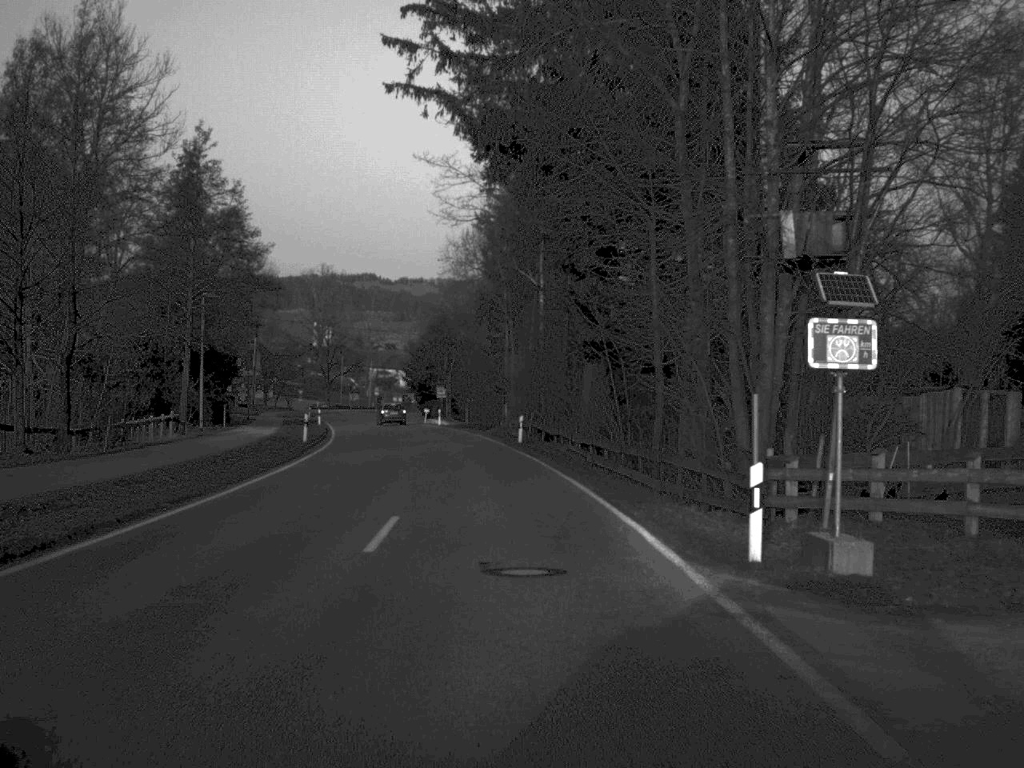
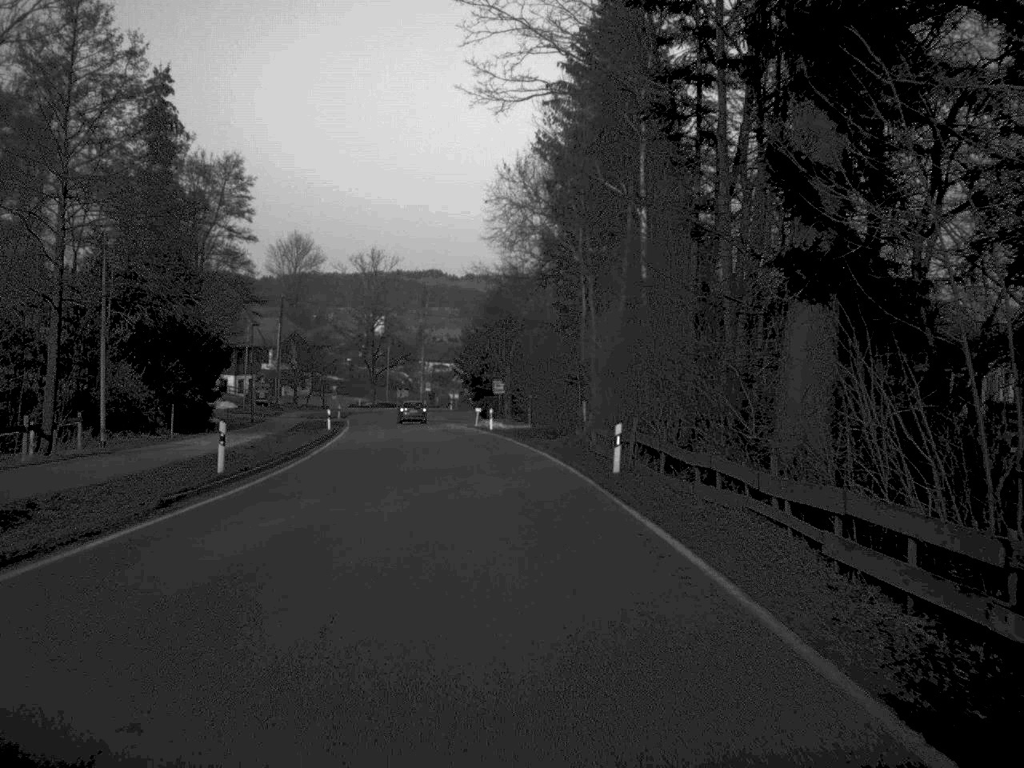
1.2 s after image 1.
(-0.6, +21.3) m; -3°
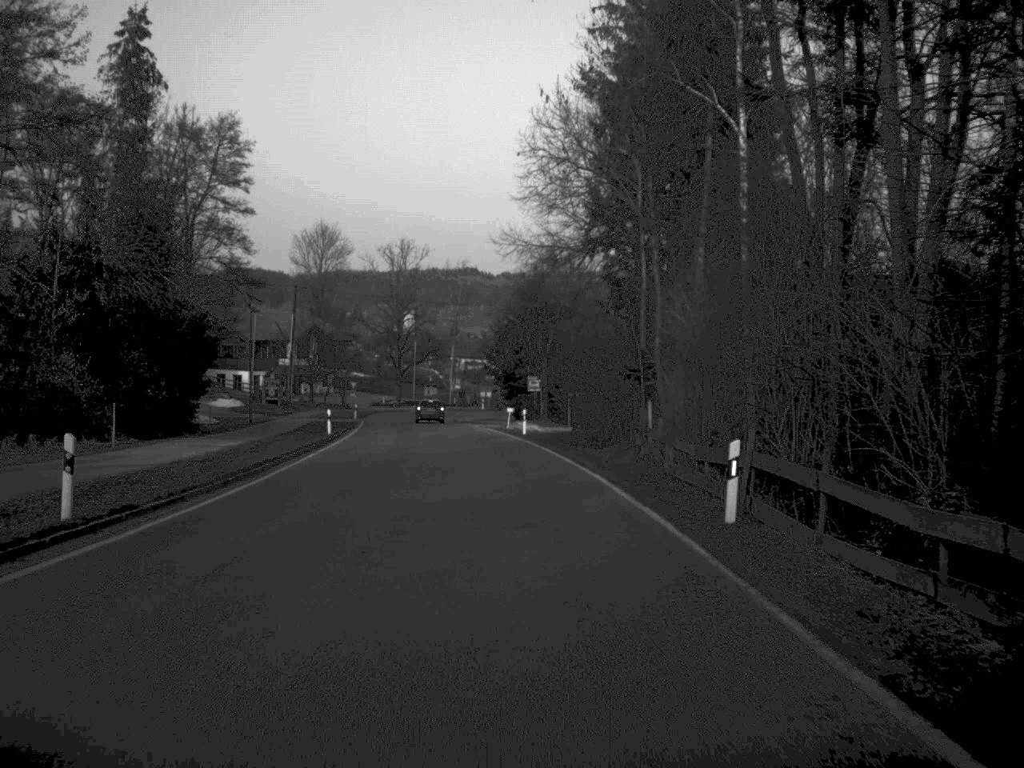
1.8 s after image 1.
(-0.1, +10.4) m; -2°
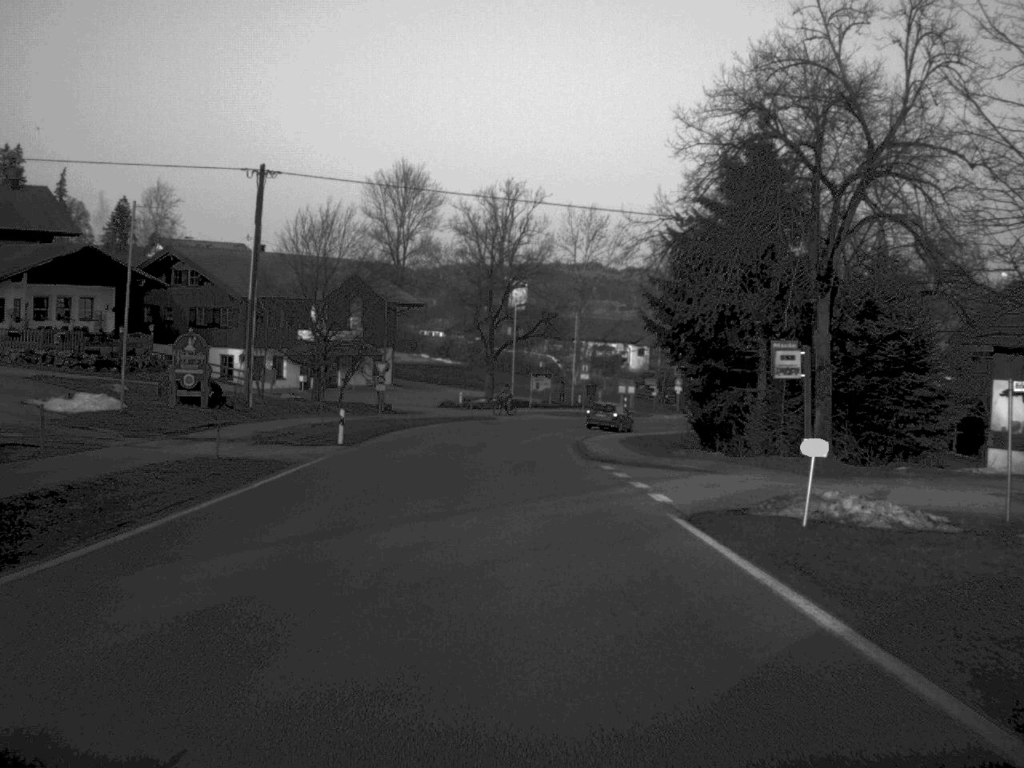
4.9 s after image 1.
(-2.7, +52.1) m; -5°
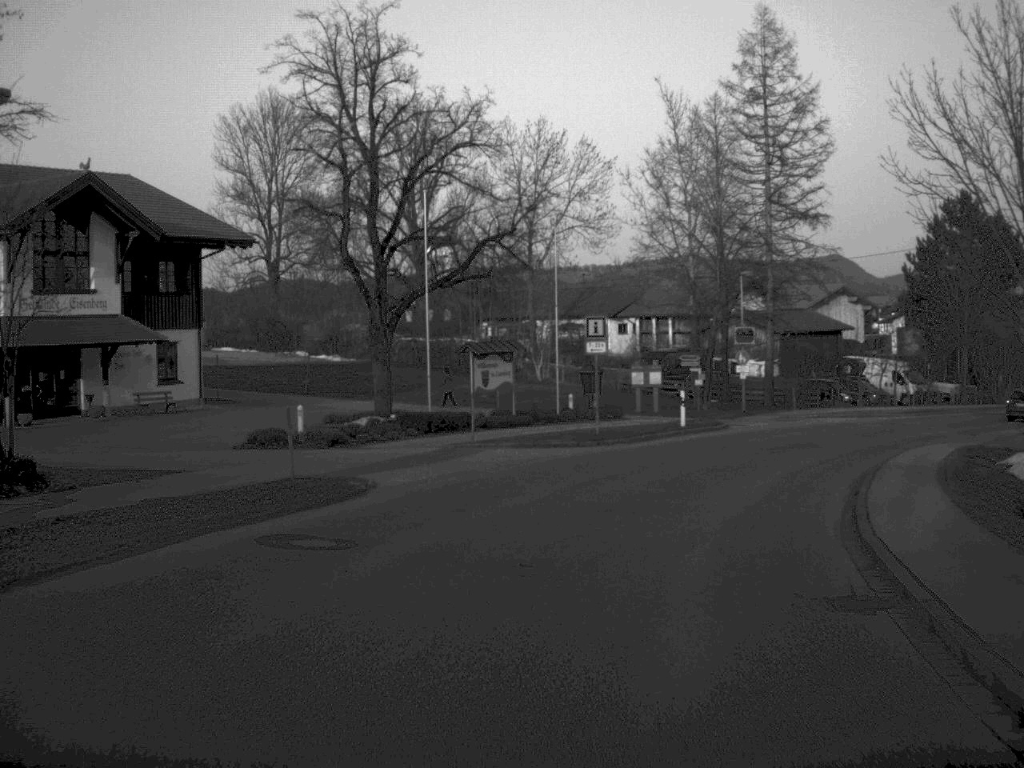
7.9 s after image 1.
(-0.1, +46.4) m; +3°
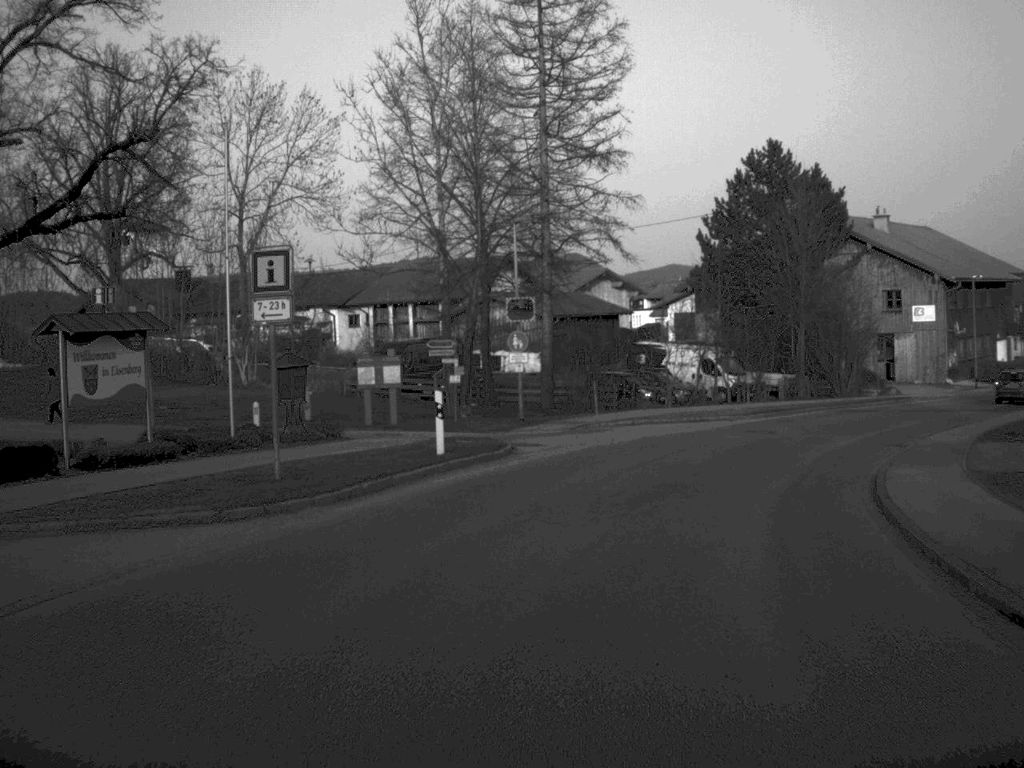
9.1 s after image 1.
(+1.5, +16.7) m; +12°
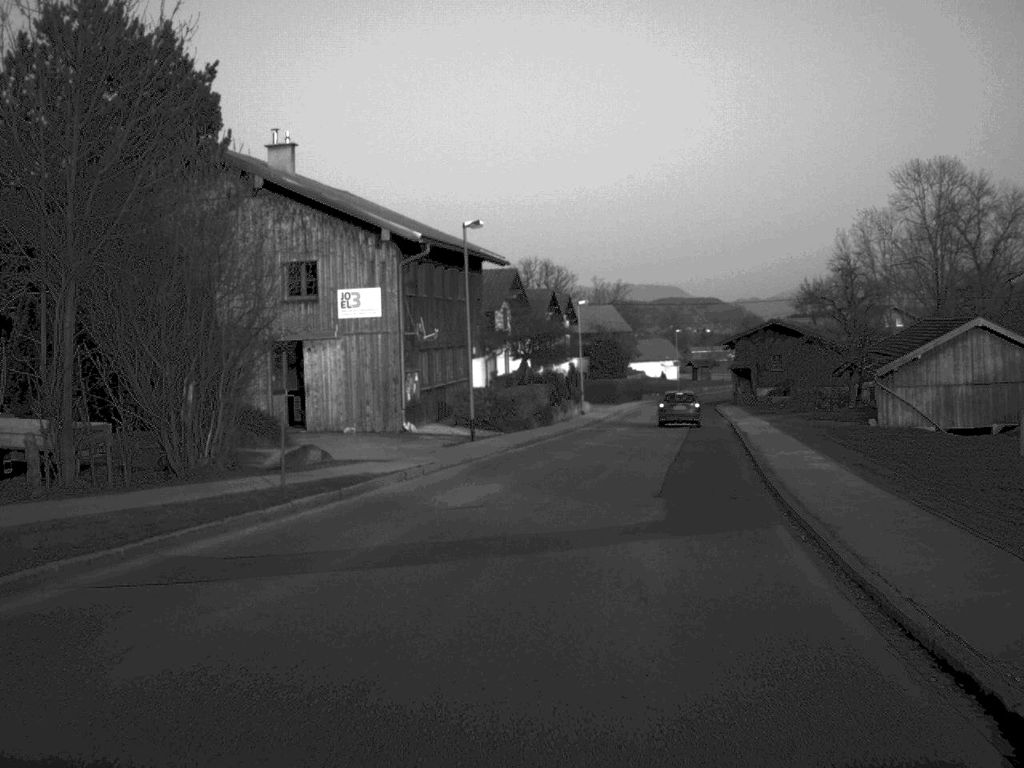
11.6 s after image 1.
(+8.5, +33.5) m; +27°
